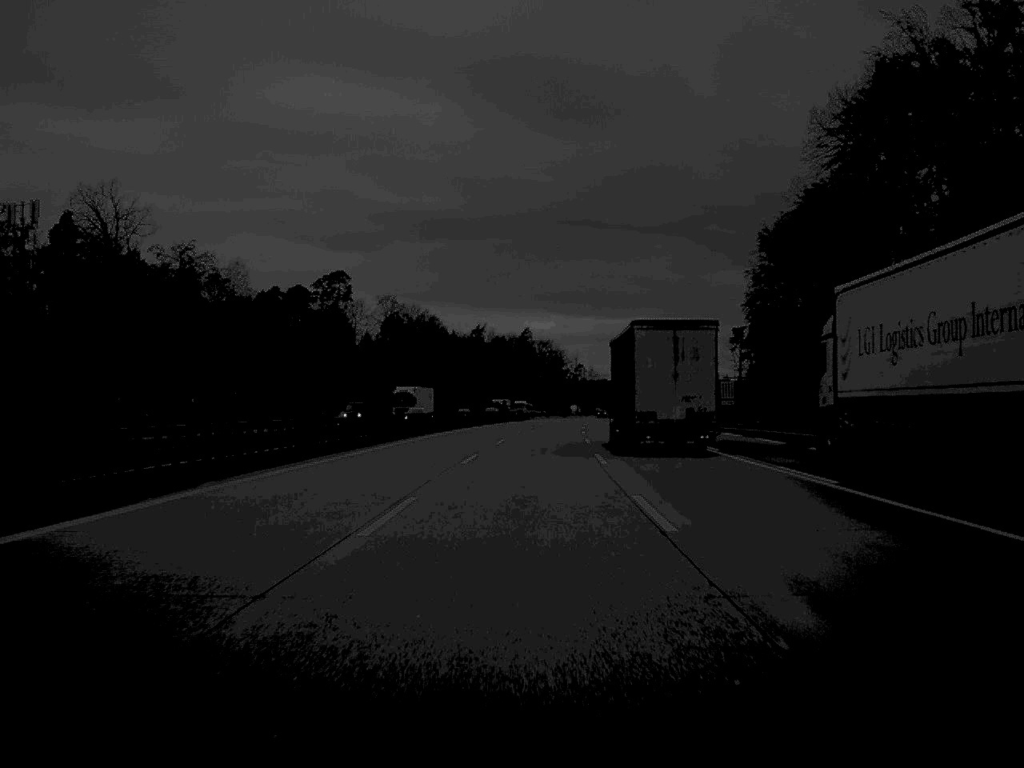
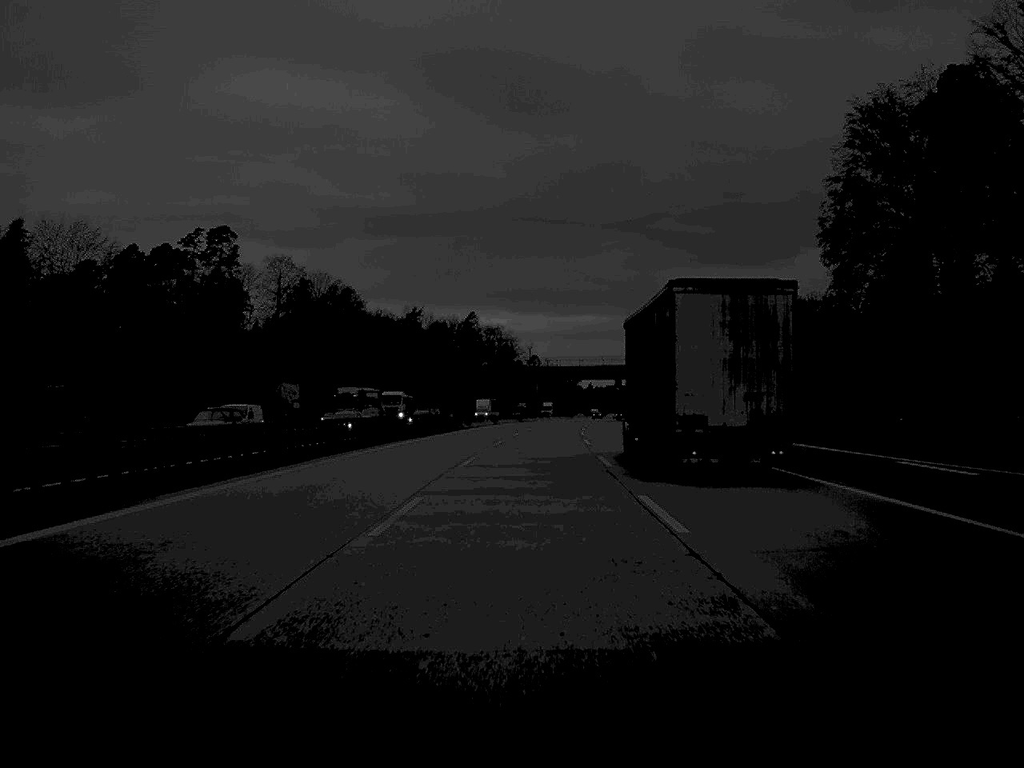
(+1.4, +71.6) m; +2°
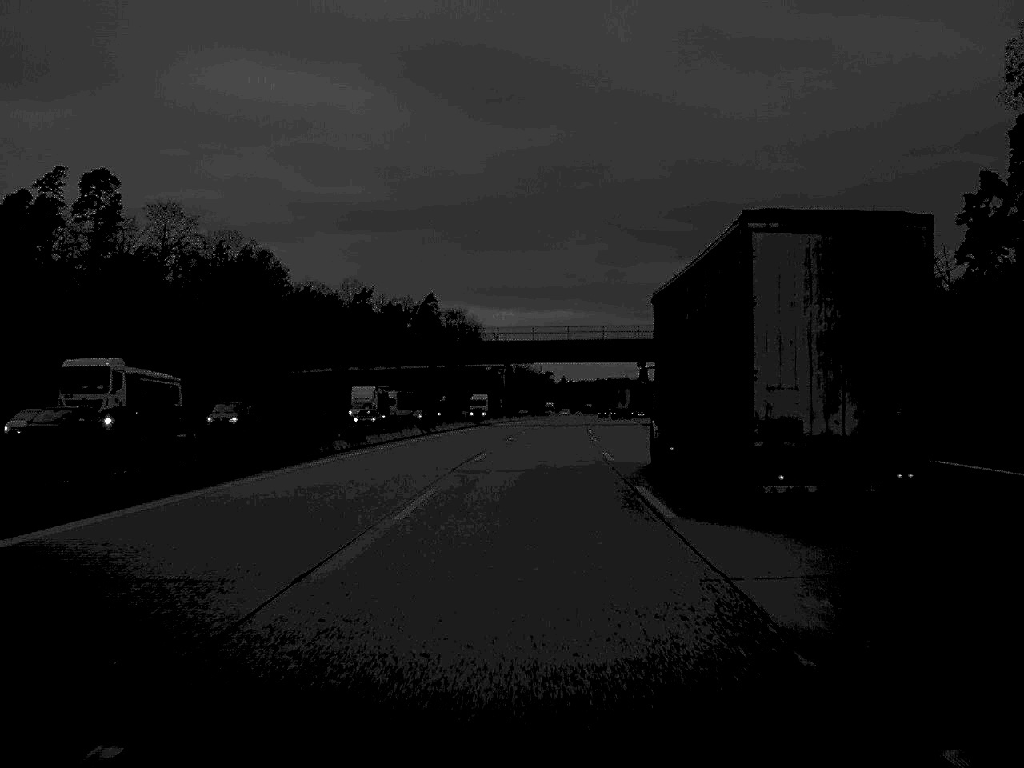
(+0.6, +51.6) m; +1°
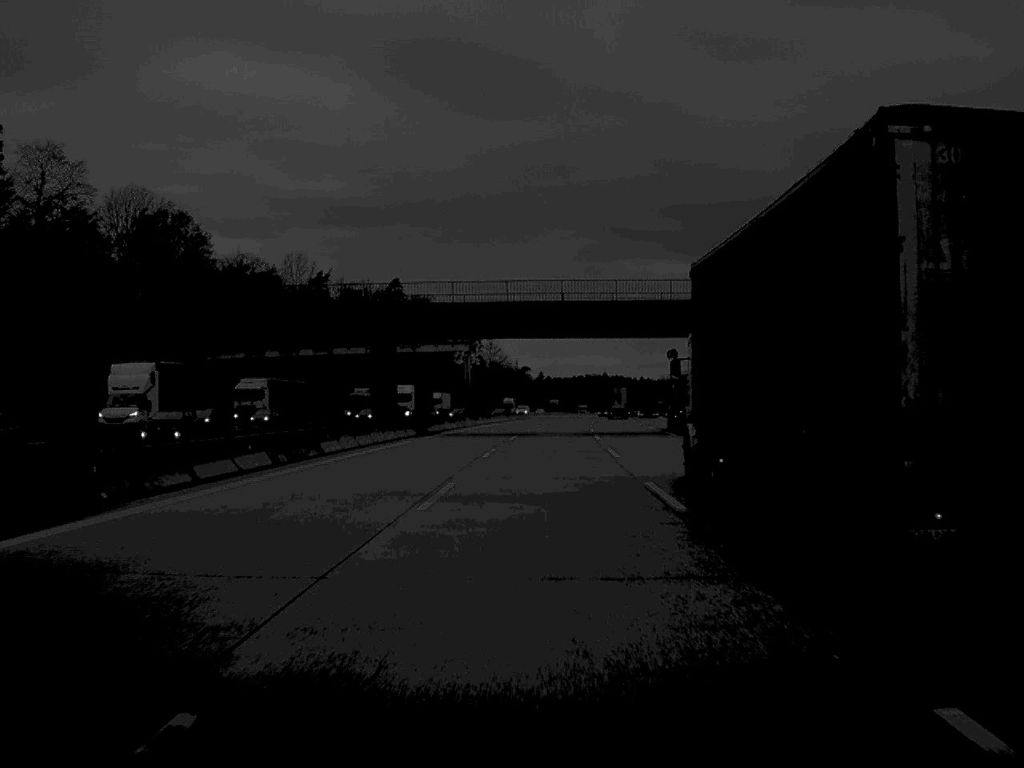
(+0.3, +34.6) m; +1°
